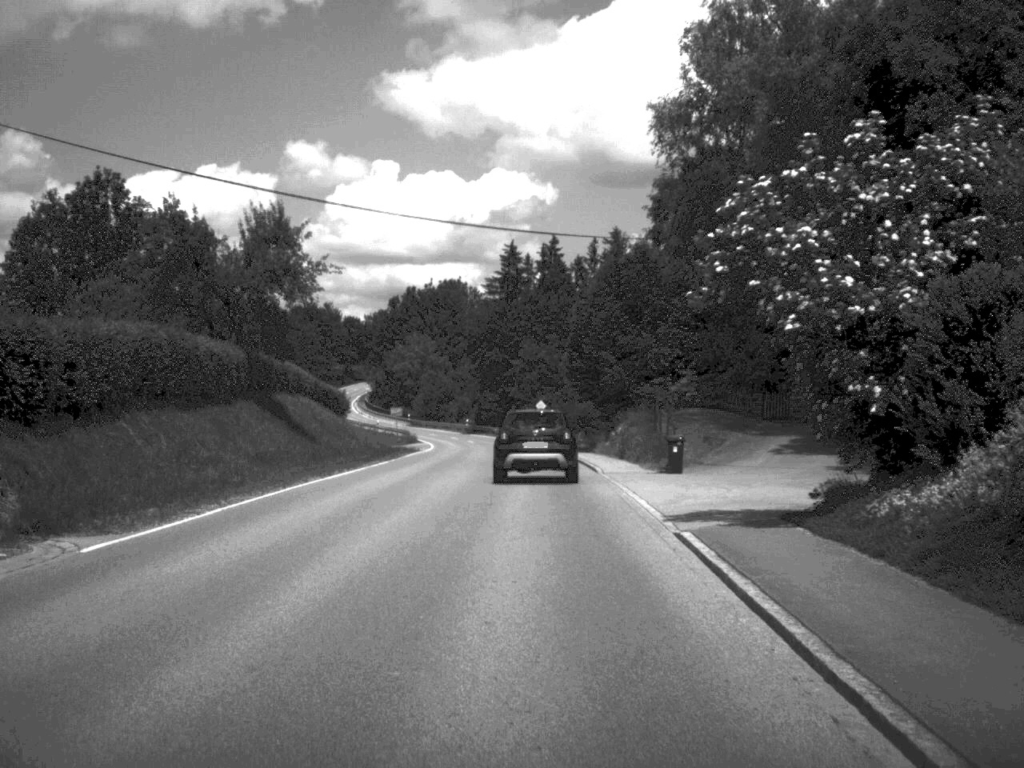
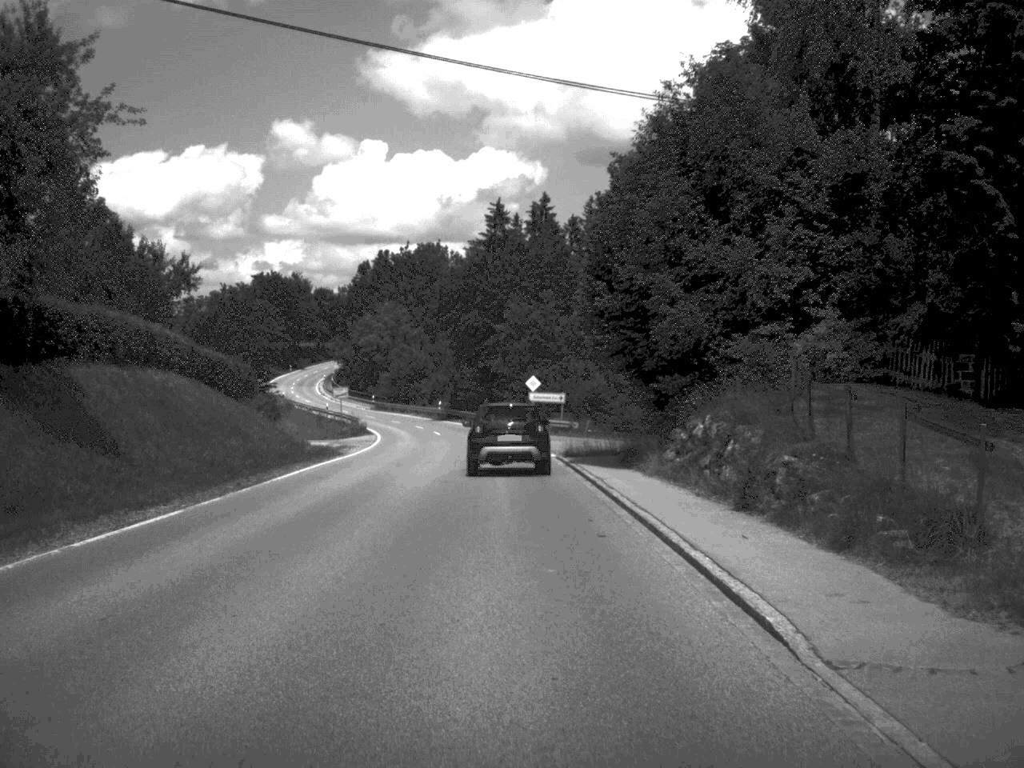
(+0.1, +25.3) m; 0°
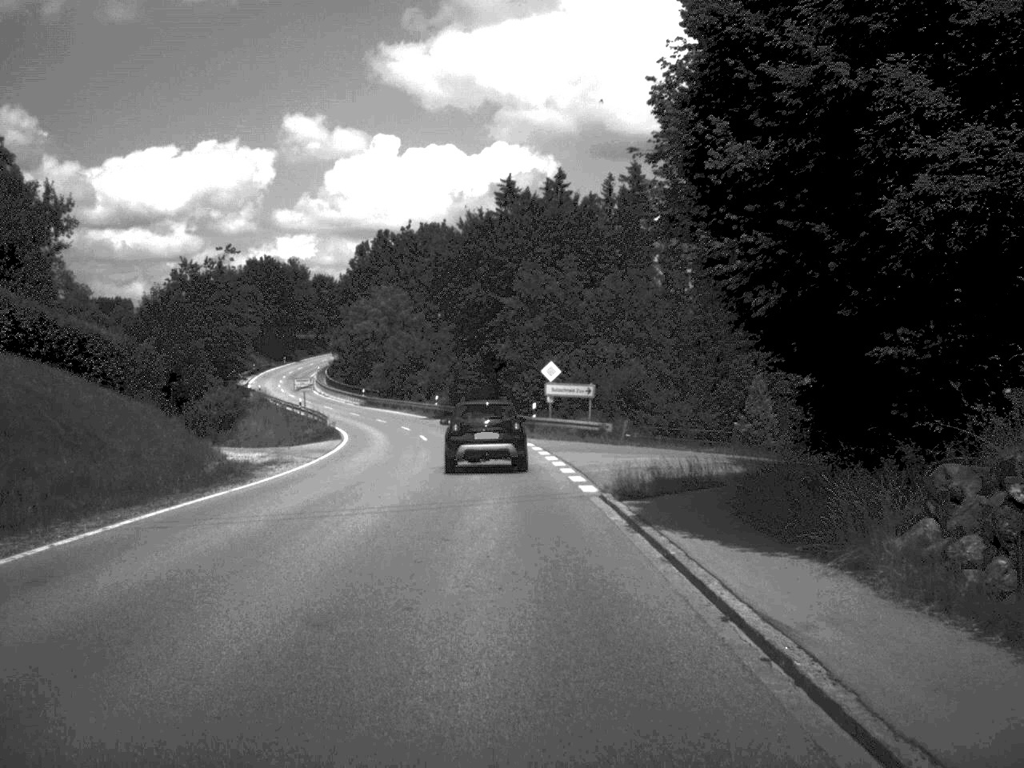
(-0.1, +16.8) m; -1°
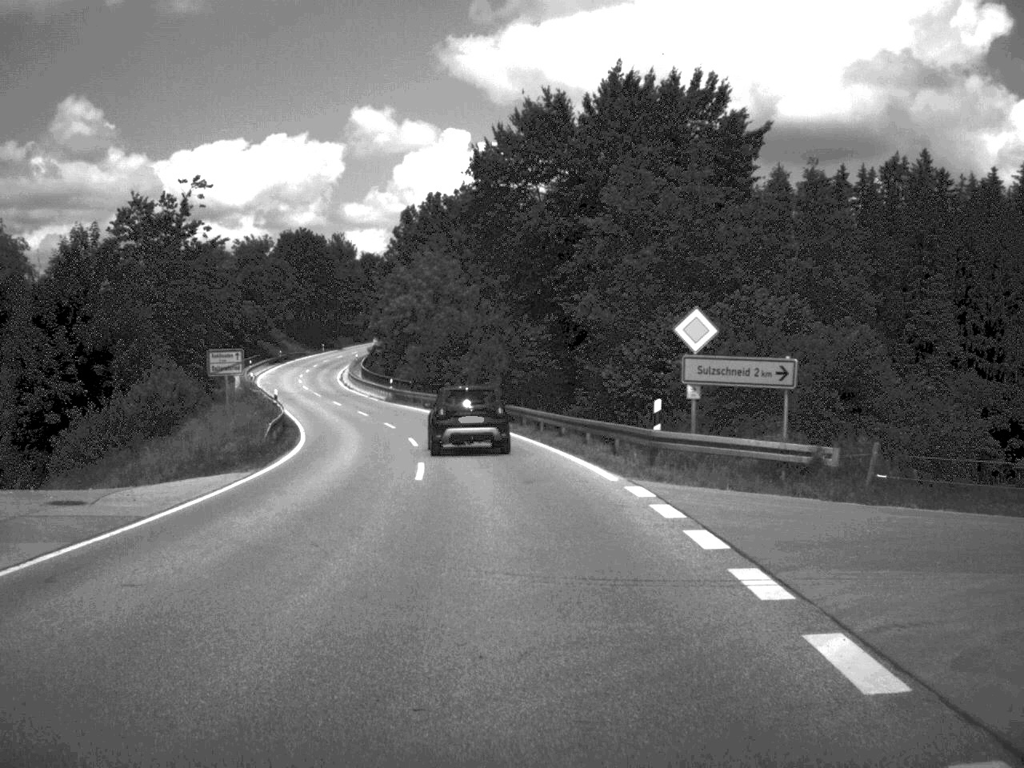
(-0.7, +26.9) m; -3°
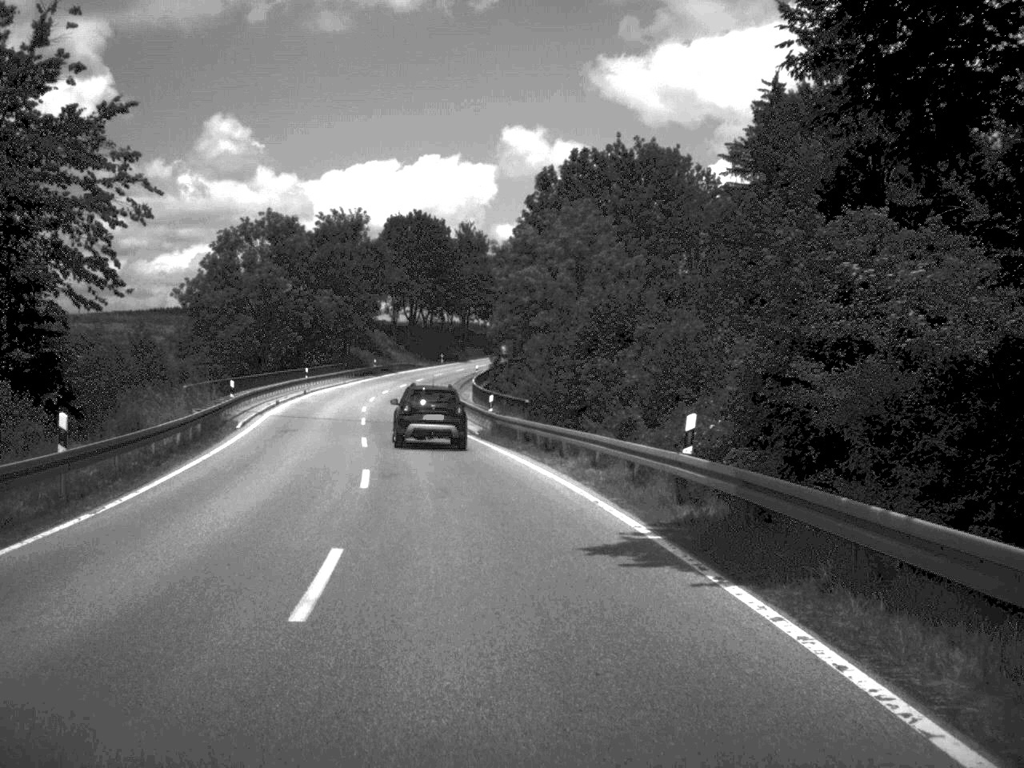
(-1.9, +36.8) m; -7°
